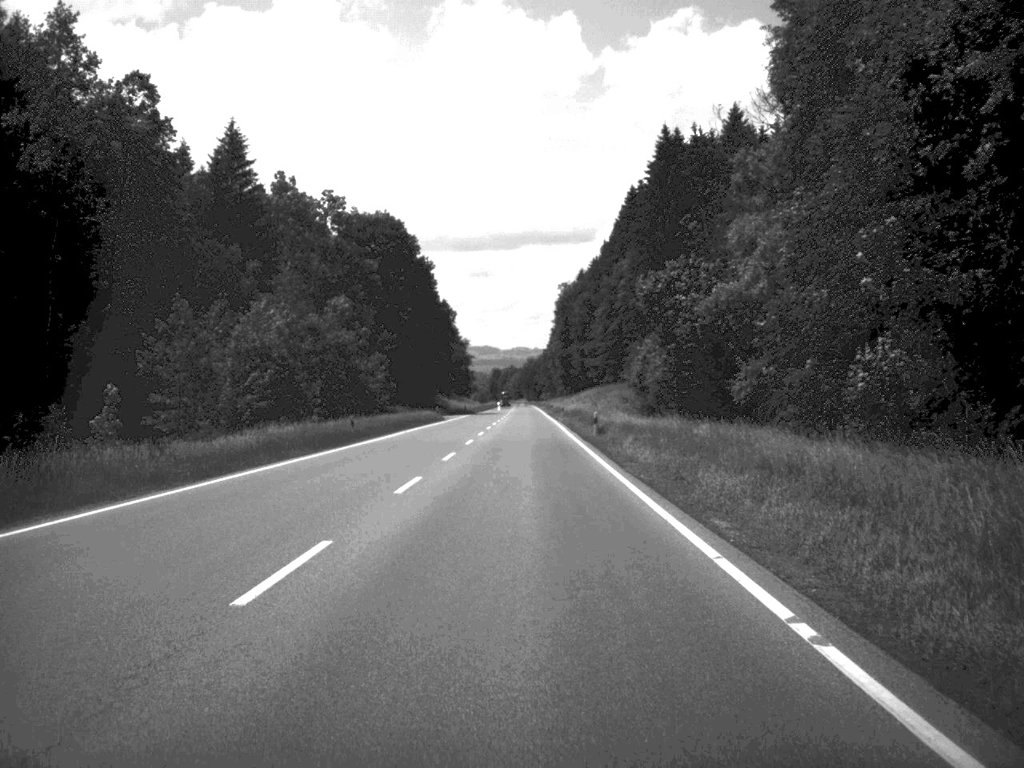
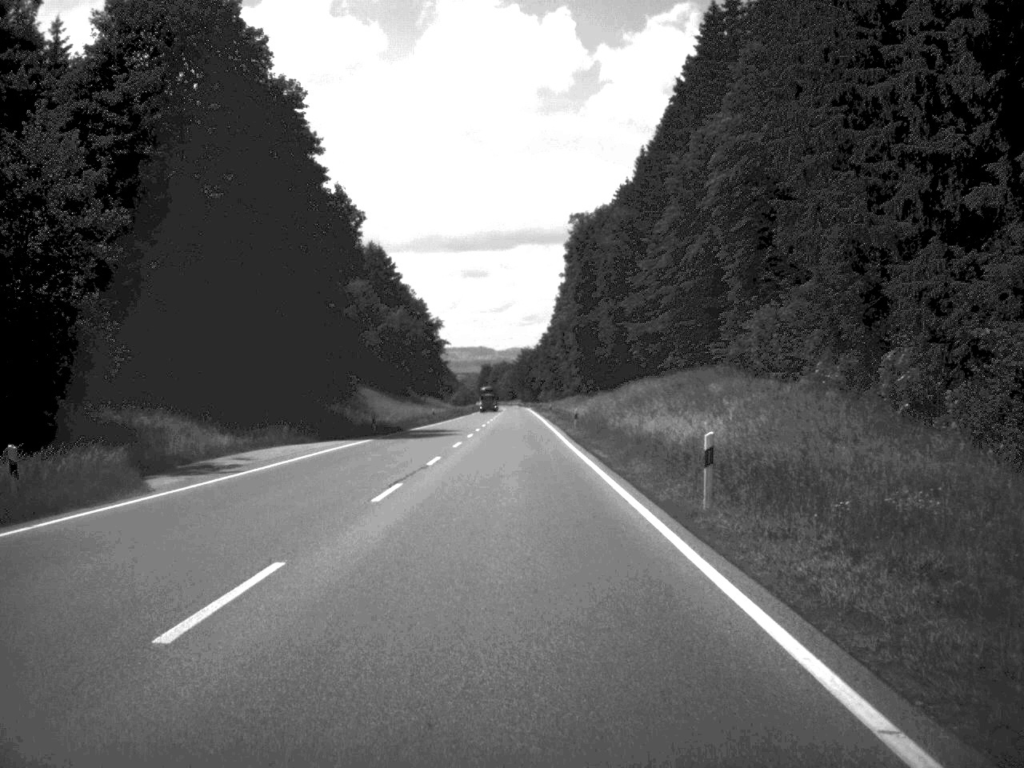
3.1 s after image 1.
(+0.1, +83.7) m; 0°
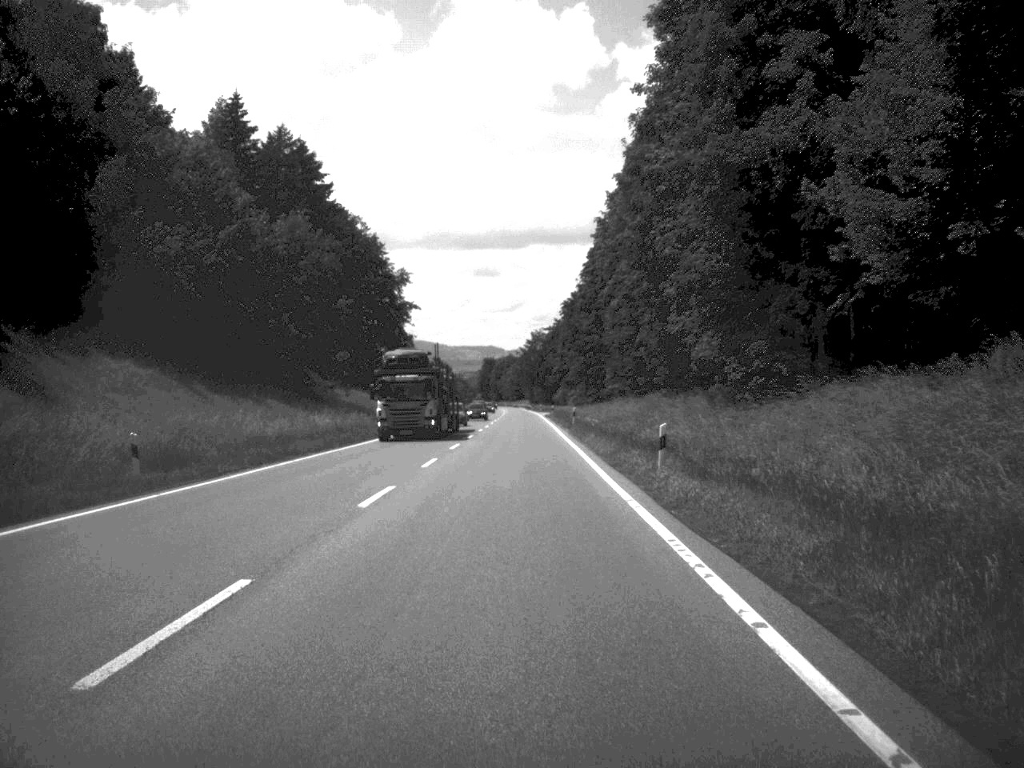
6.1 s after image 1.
(-0.5, +83.8) m; -1°
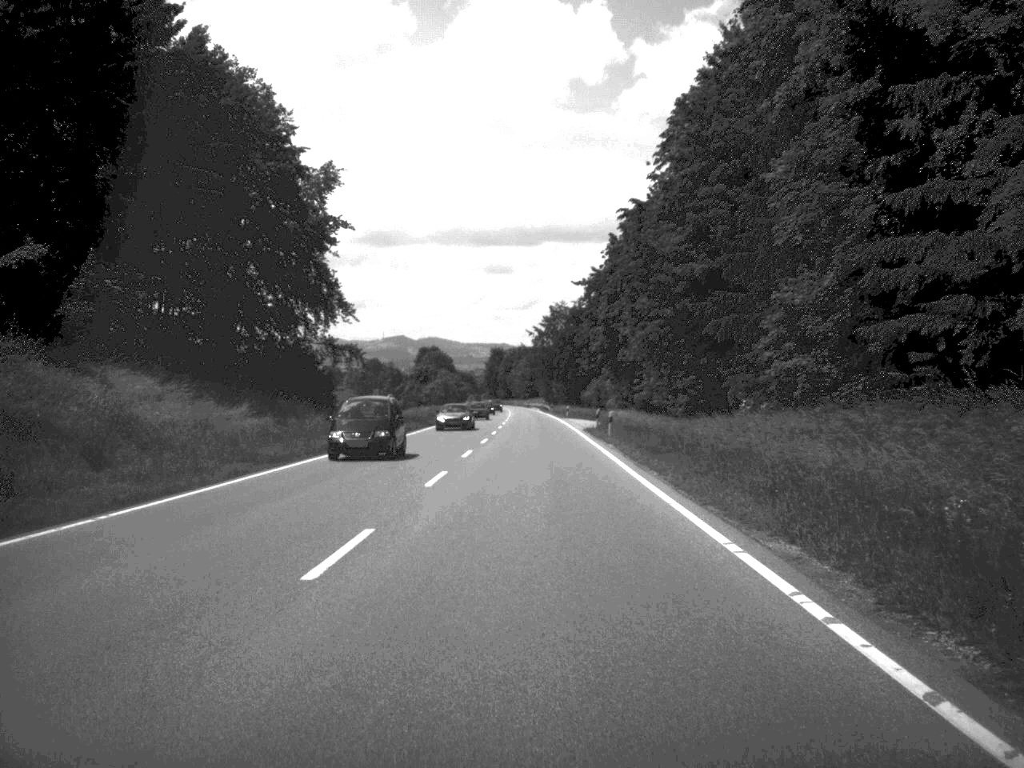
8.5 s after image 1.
(-0.5, +66.0) m; -1°
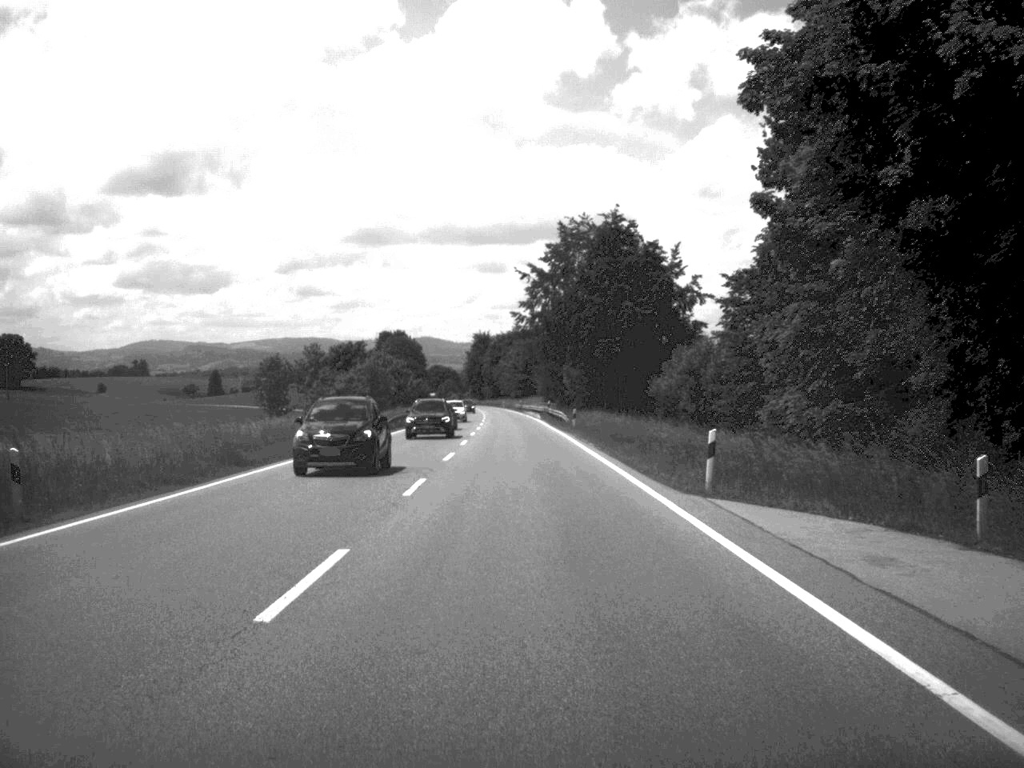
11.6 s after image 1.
(+0.3, +84.8) m; 0°
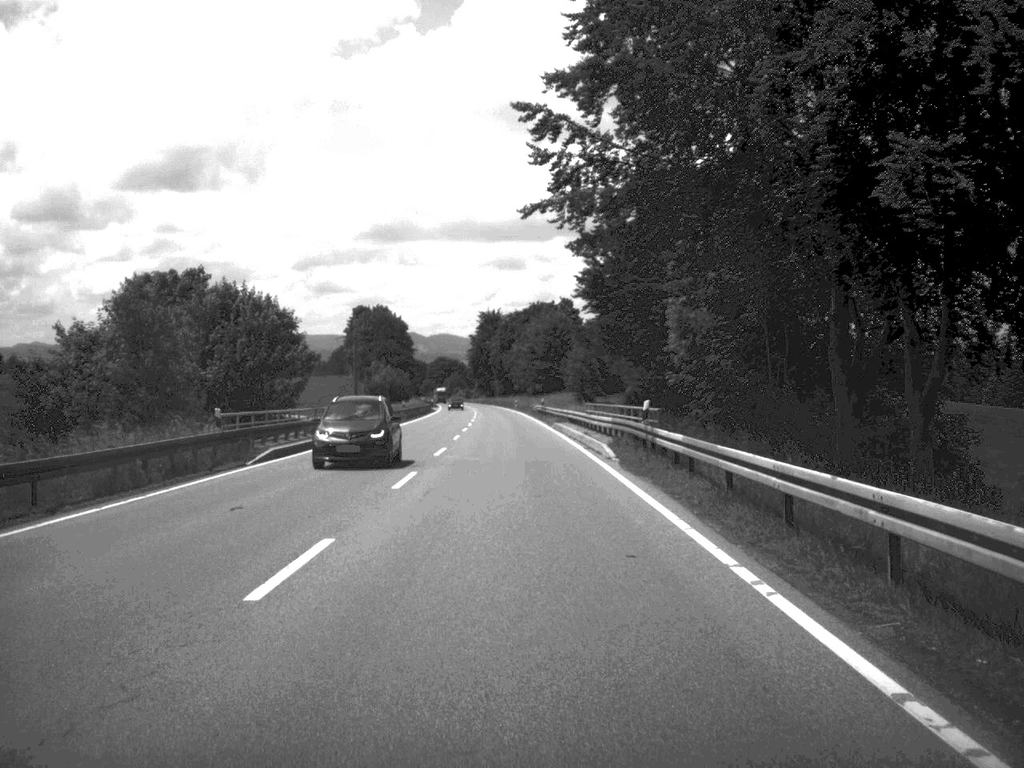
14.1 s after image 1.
(-0.6, +69.7) m; -1°
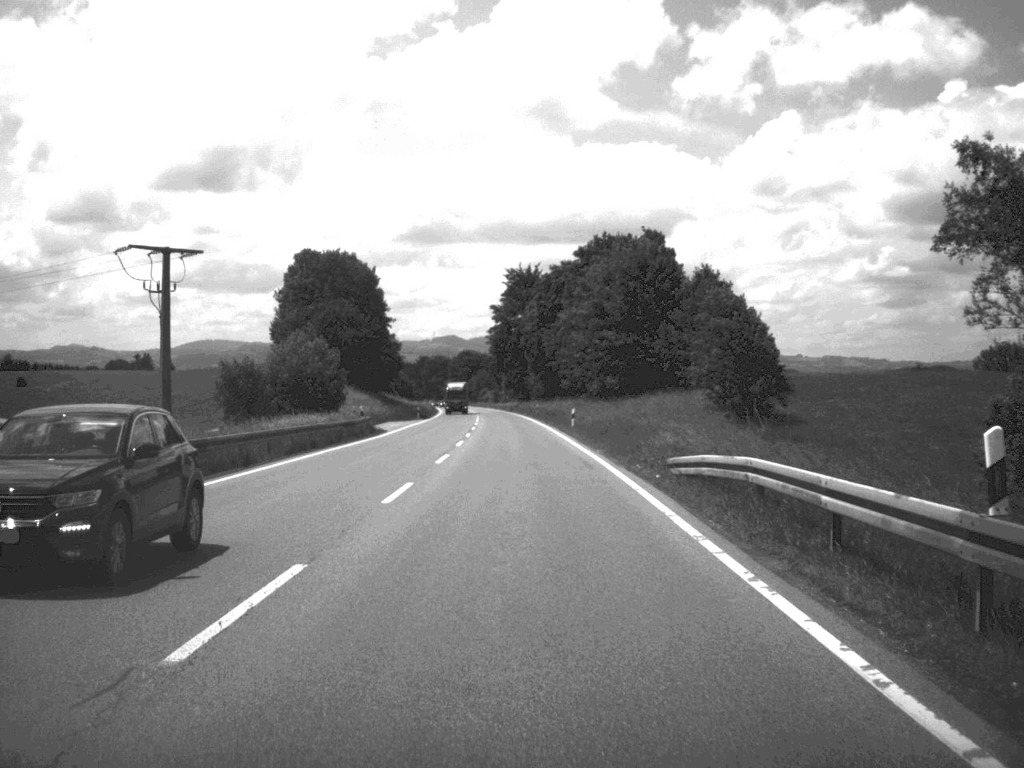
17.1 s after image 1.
(-1.6, +84.7) m; -2°
